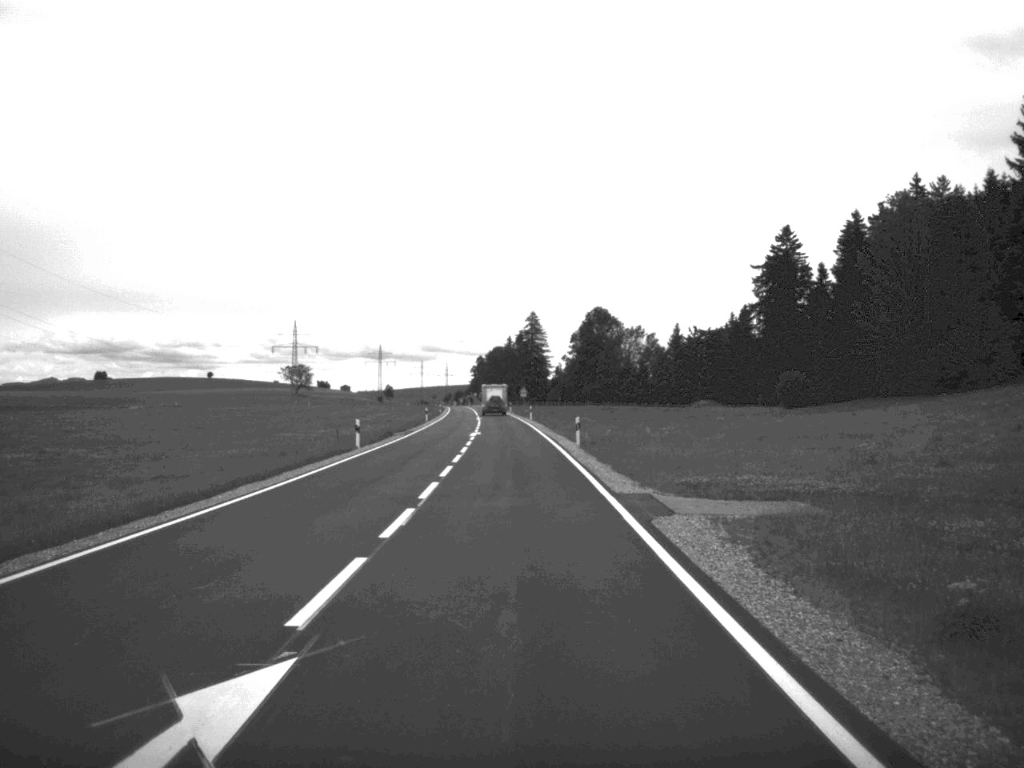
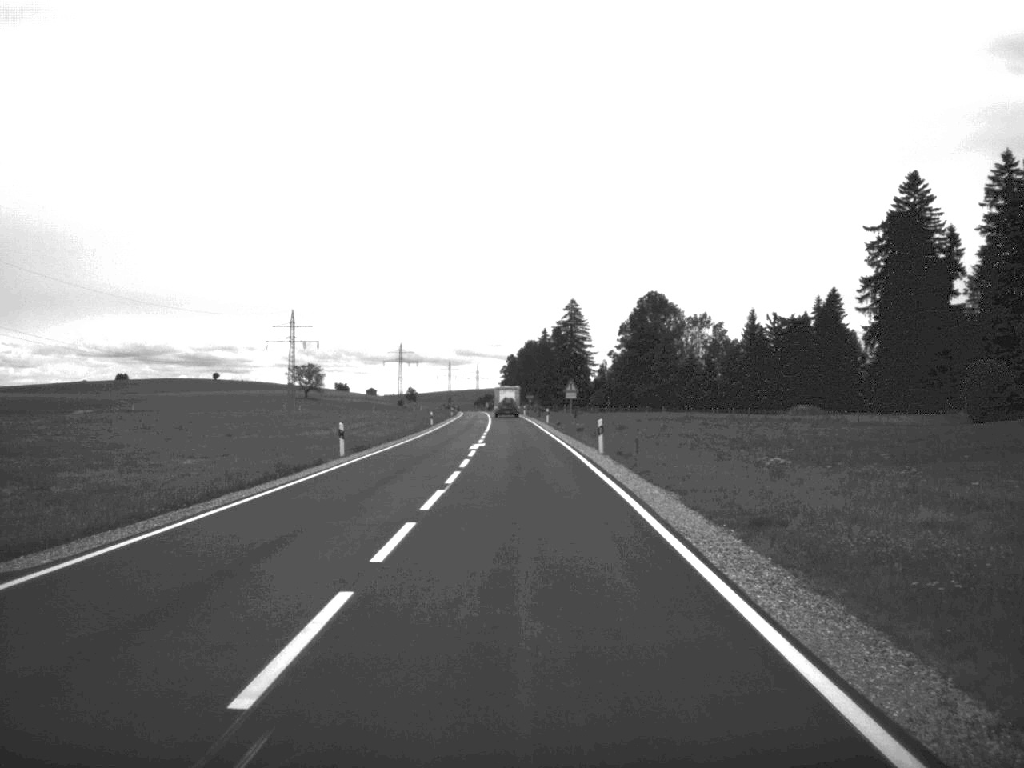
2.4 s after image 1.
(-0.8, +55.8) m; -2°
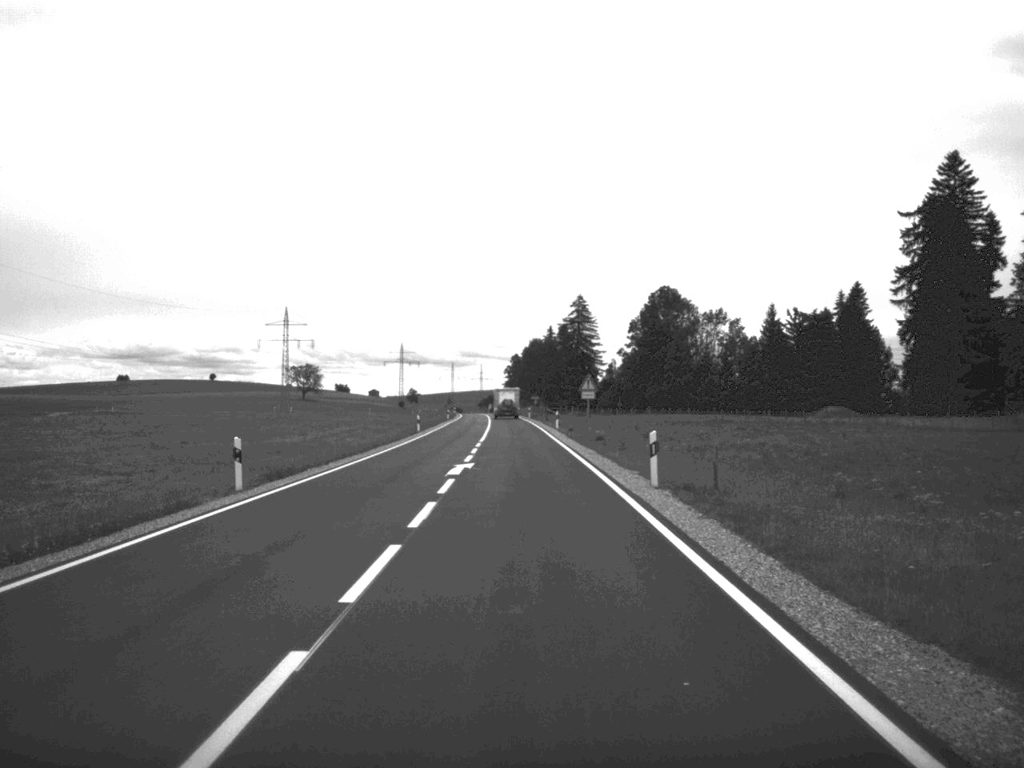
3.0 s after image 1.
(0.0, +14.3) m; 0°
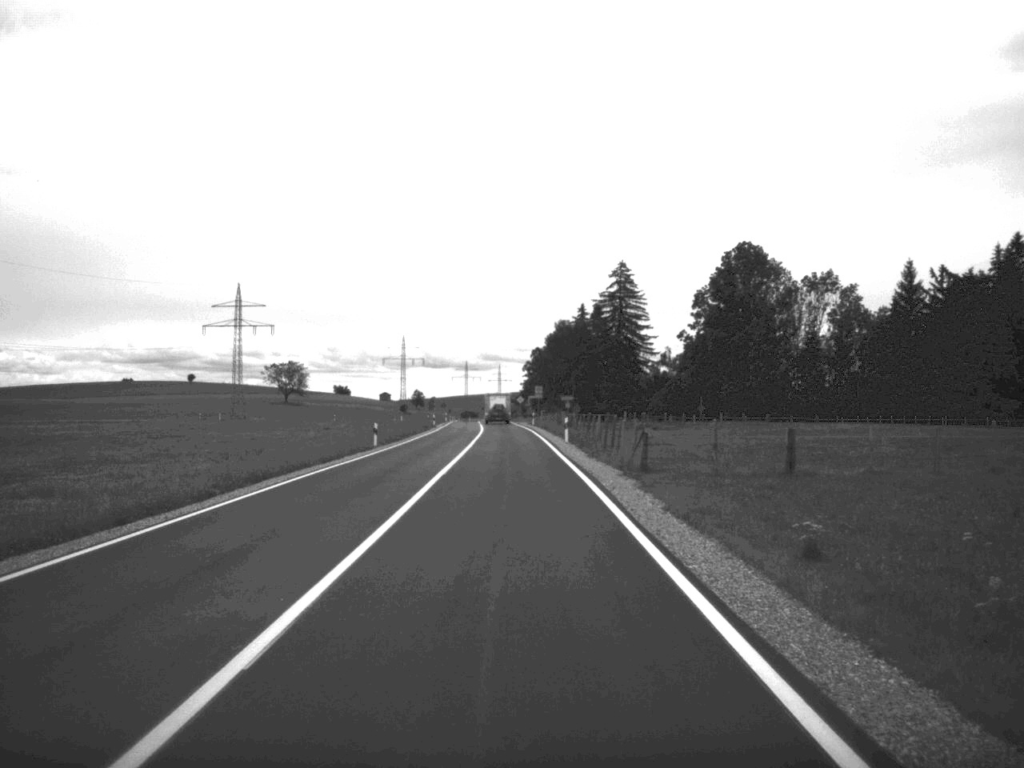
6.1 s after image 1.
(-0.5, +69.8) m; -1°
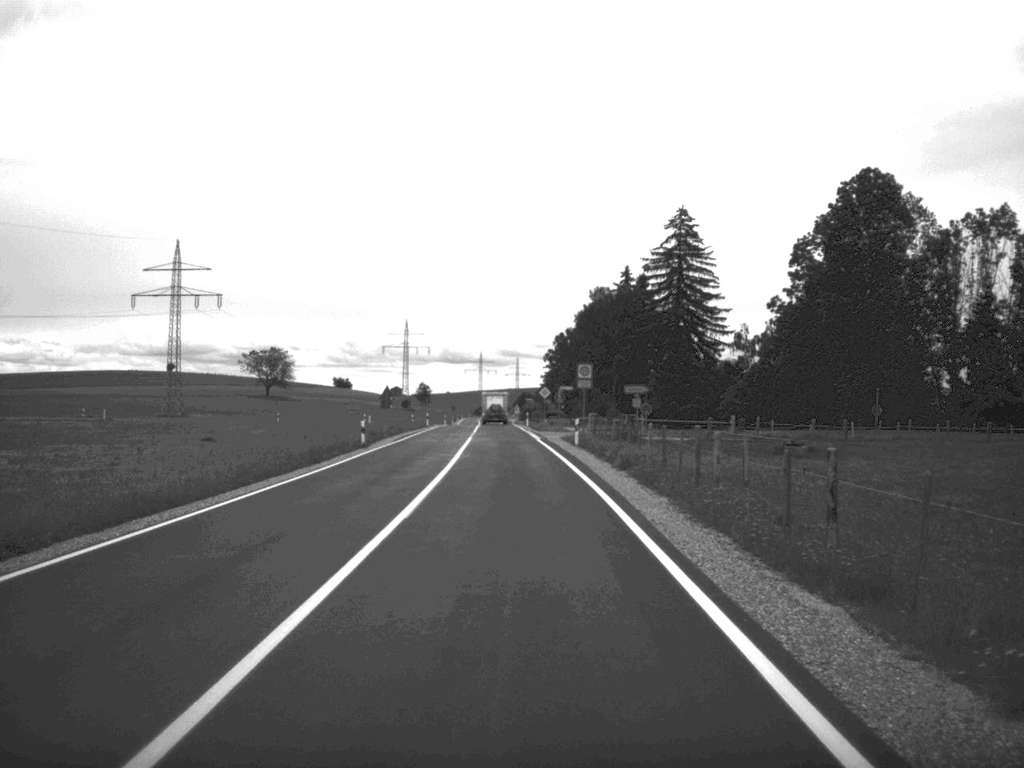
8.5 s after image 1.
(-0.6, +54.4) m; -1°
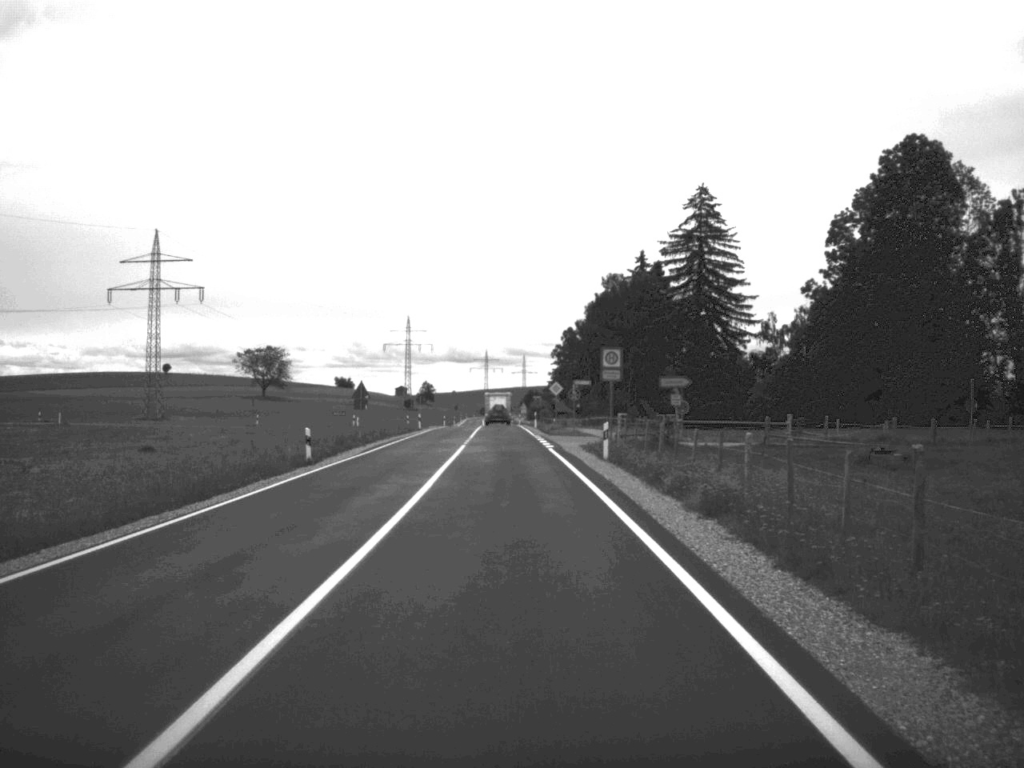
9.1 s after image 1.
(0.0, +13.3) m; 0°
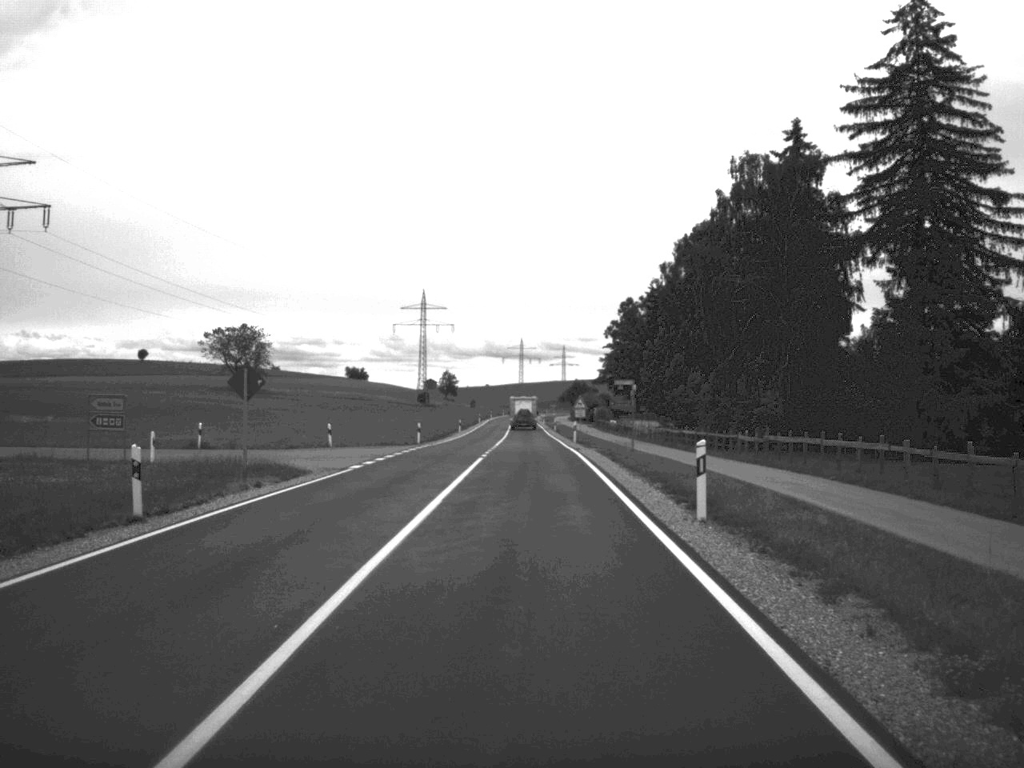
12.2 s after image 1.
(-1.2, +66.5) m; -2°
